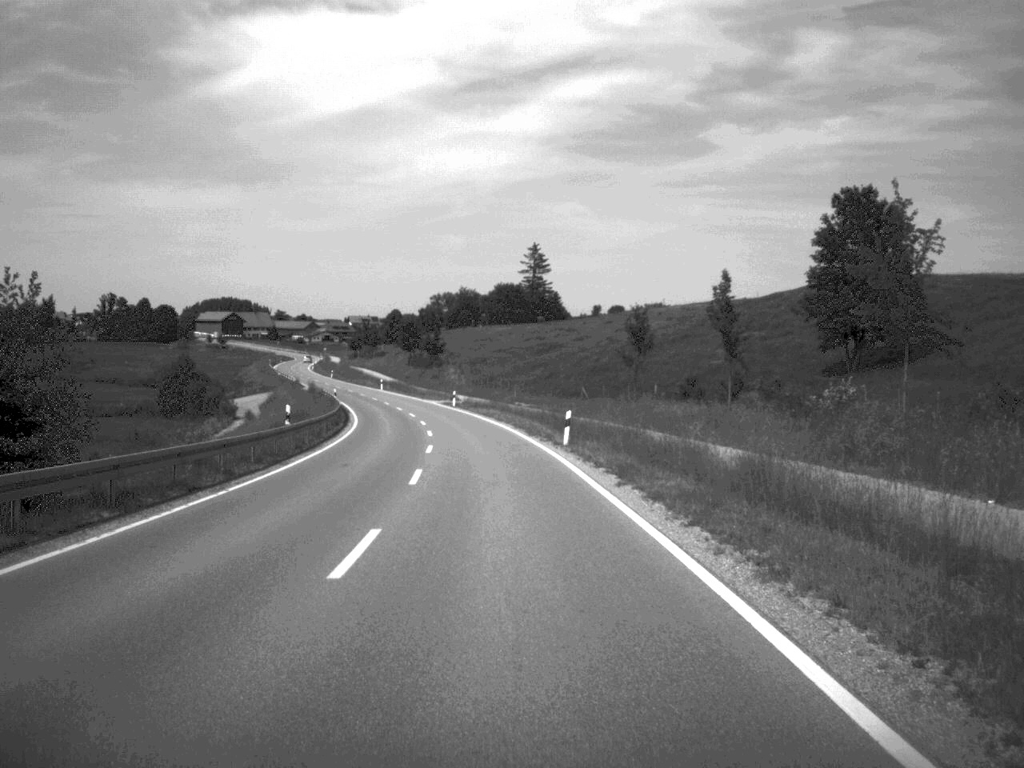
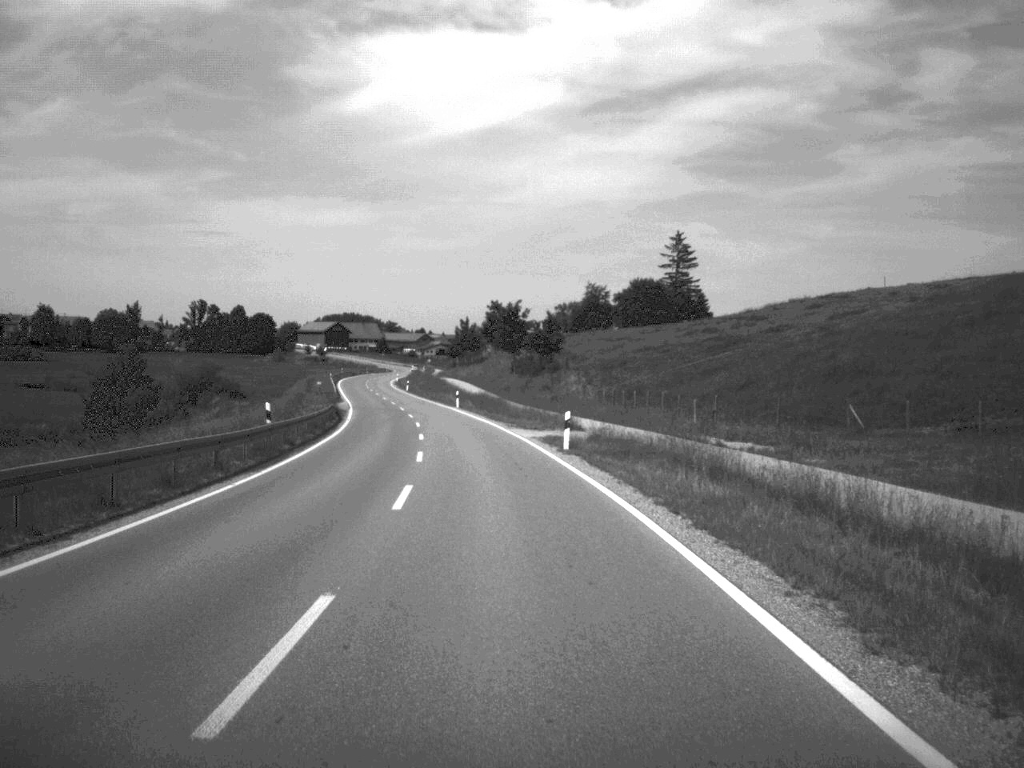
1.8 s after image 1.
(-2.5, +51.8) m; -6°
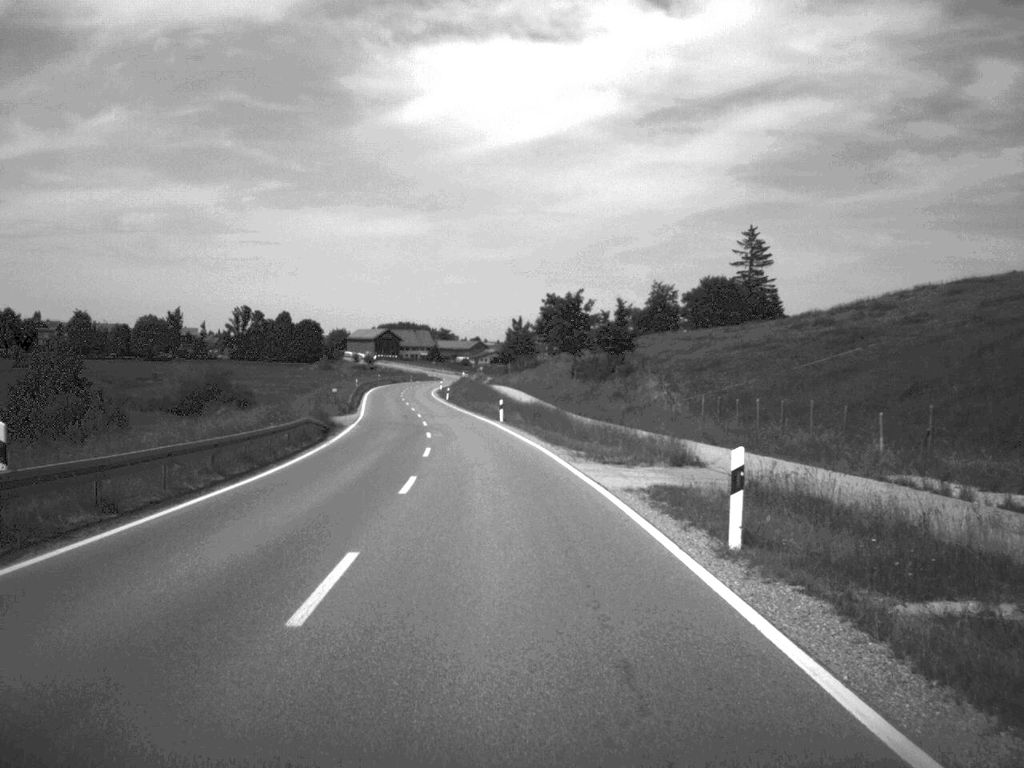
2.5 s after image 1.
(-0.5, +20.6) m; -3°
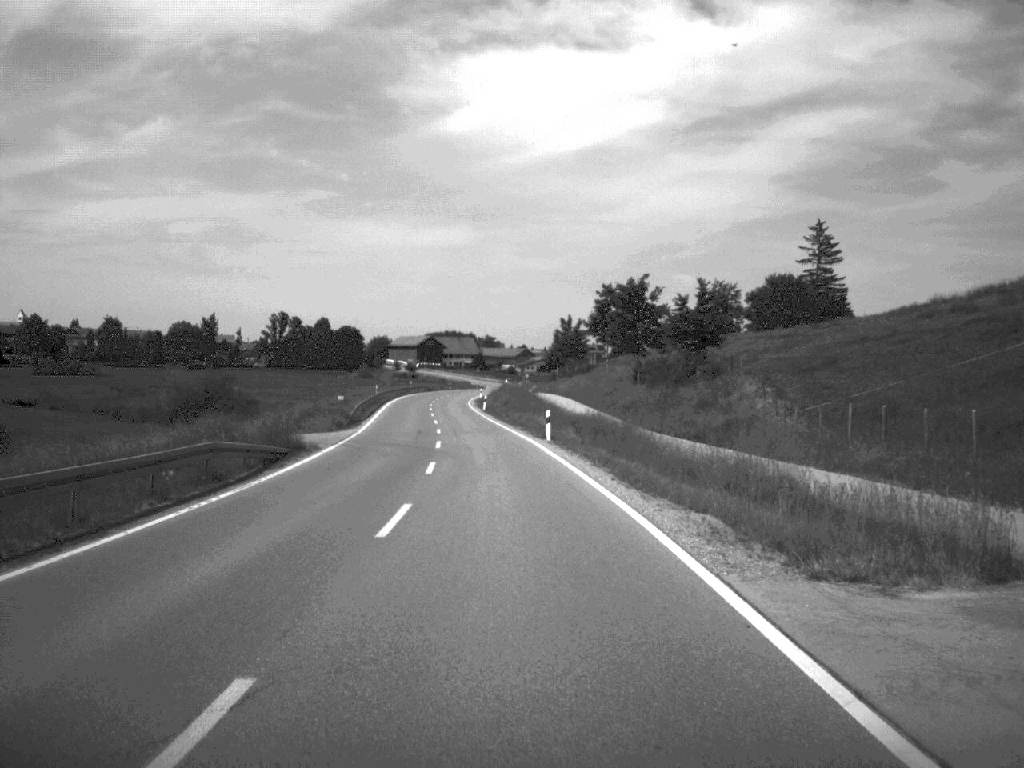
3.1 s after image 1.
(-0.3, +17.5) m; -2°
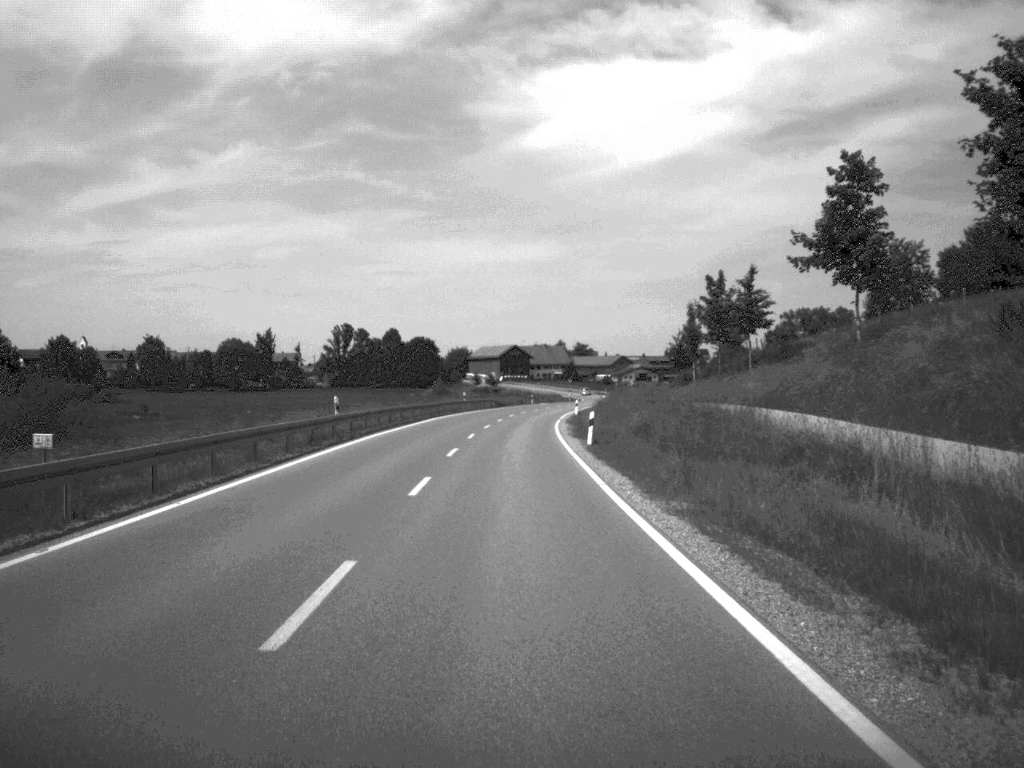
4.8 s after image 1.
(-2.1, +53.6) m; -4°
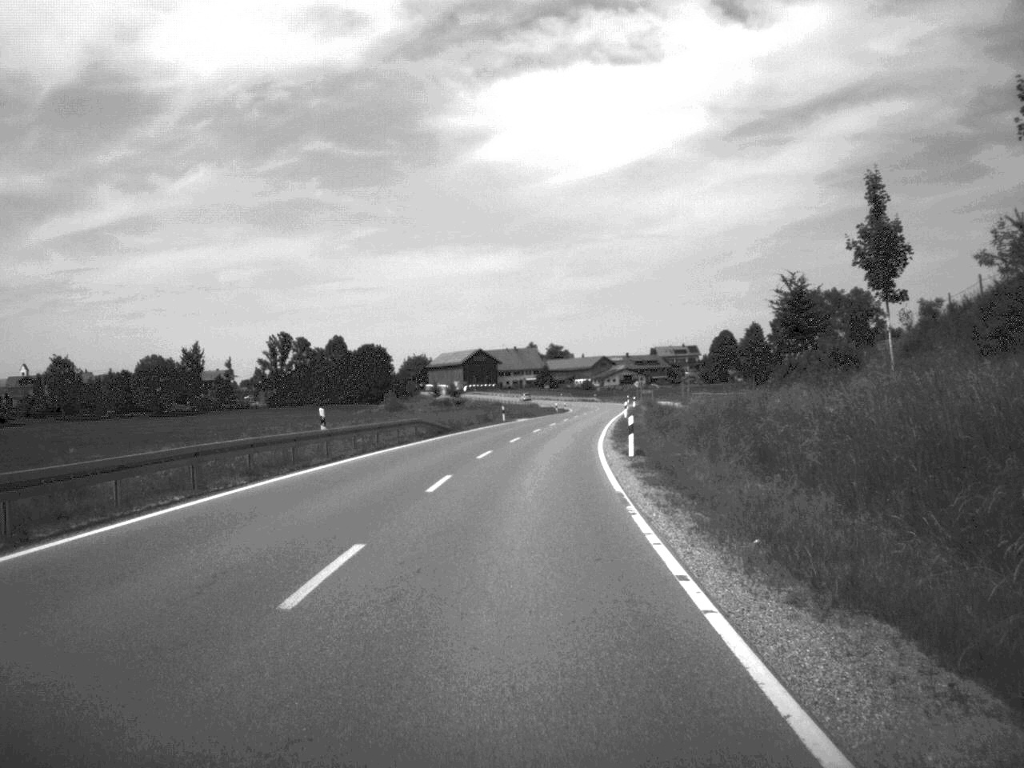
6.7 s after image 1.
(+0.2, +56.8) m; +2°
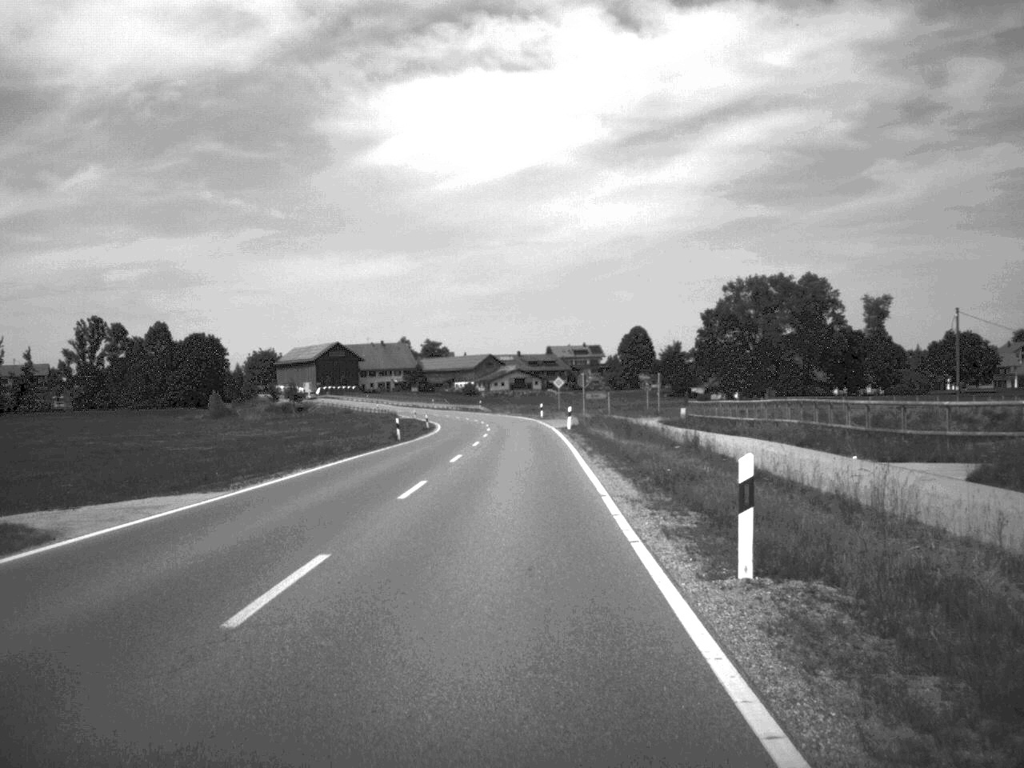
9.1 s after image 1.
(+3.5, +70.4) m; +5°
